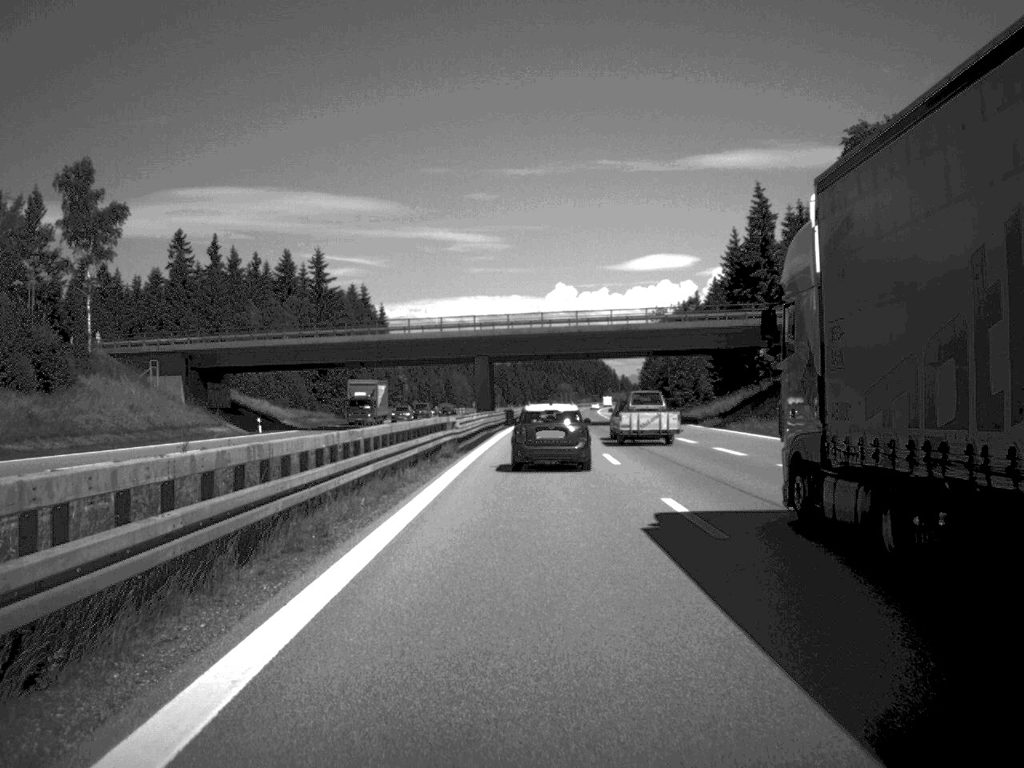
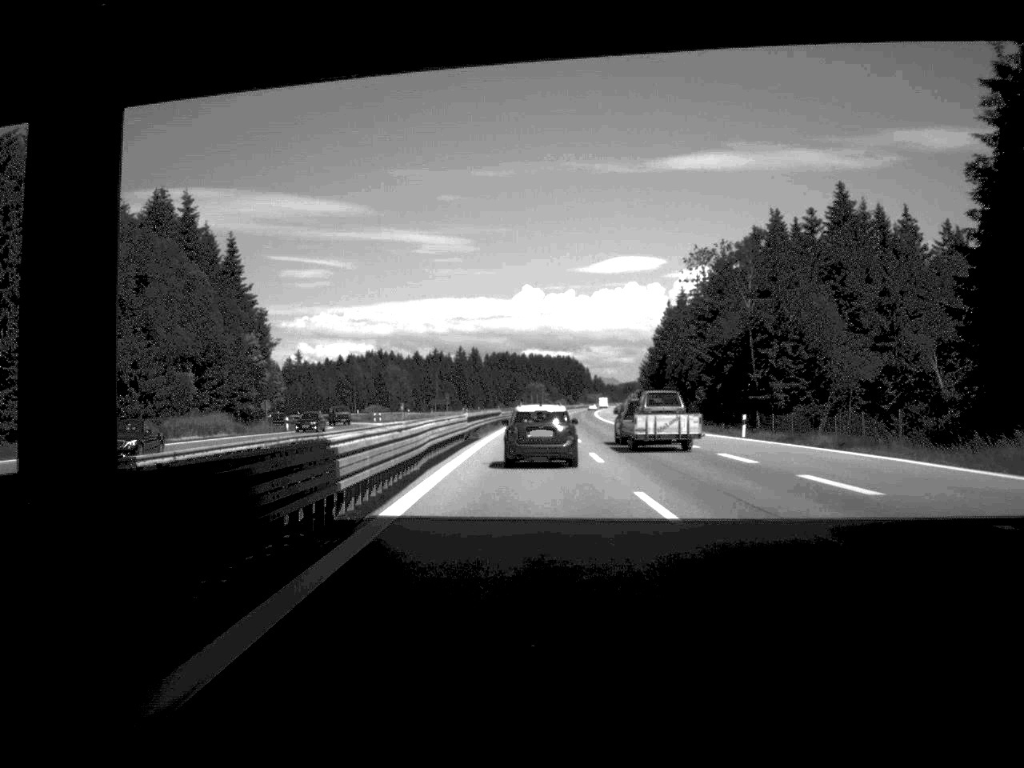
(+1.0, +86.8) m; +1°
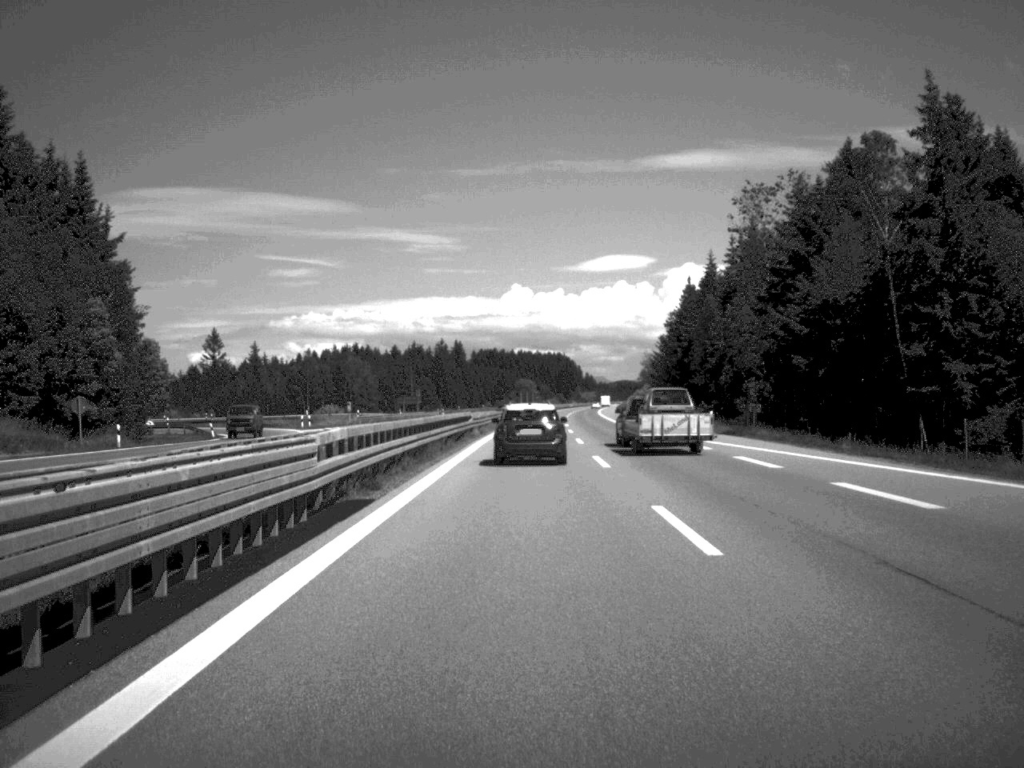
(+0.1, +38.9) m; 0°
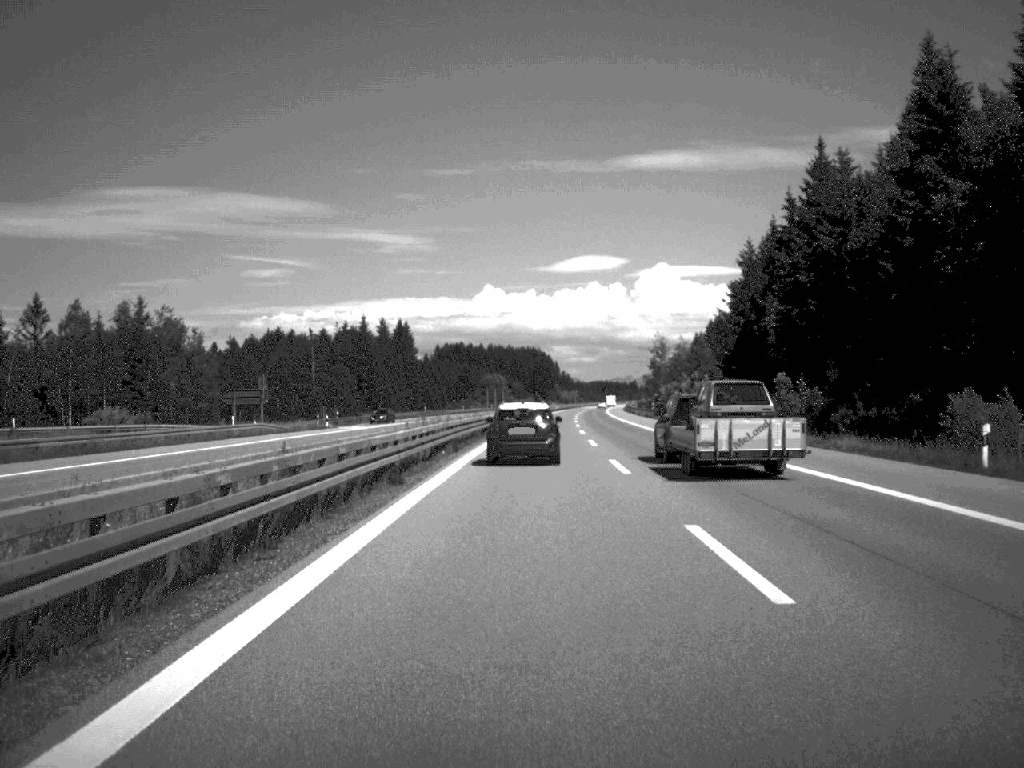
(+0.8, +91.8) m; +1°
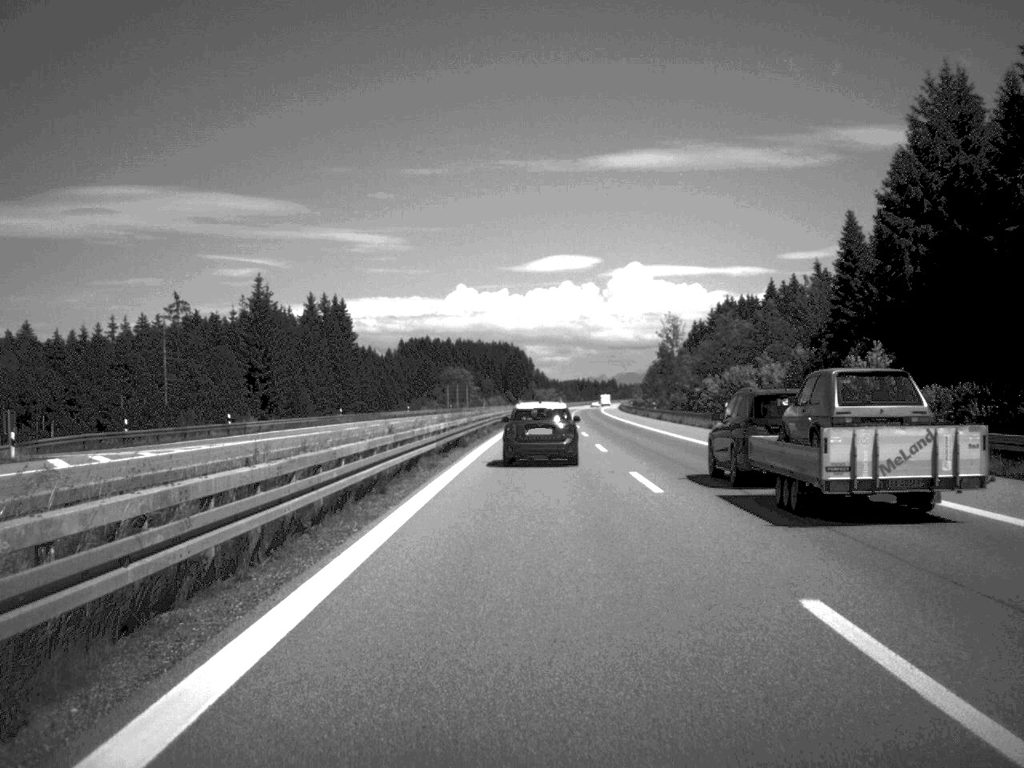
(+0.5, +59.0) m; +1°
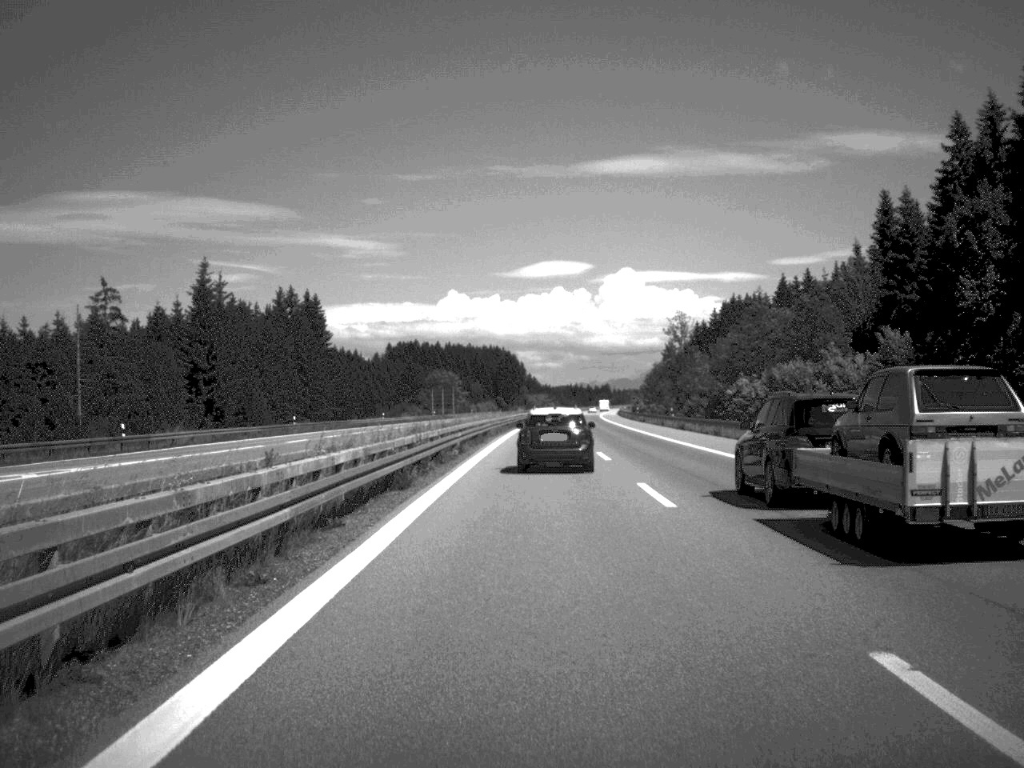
(+0.1, +19.8) m; 0°
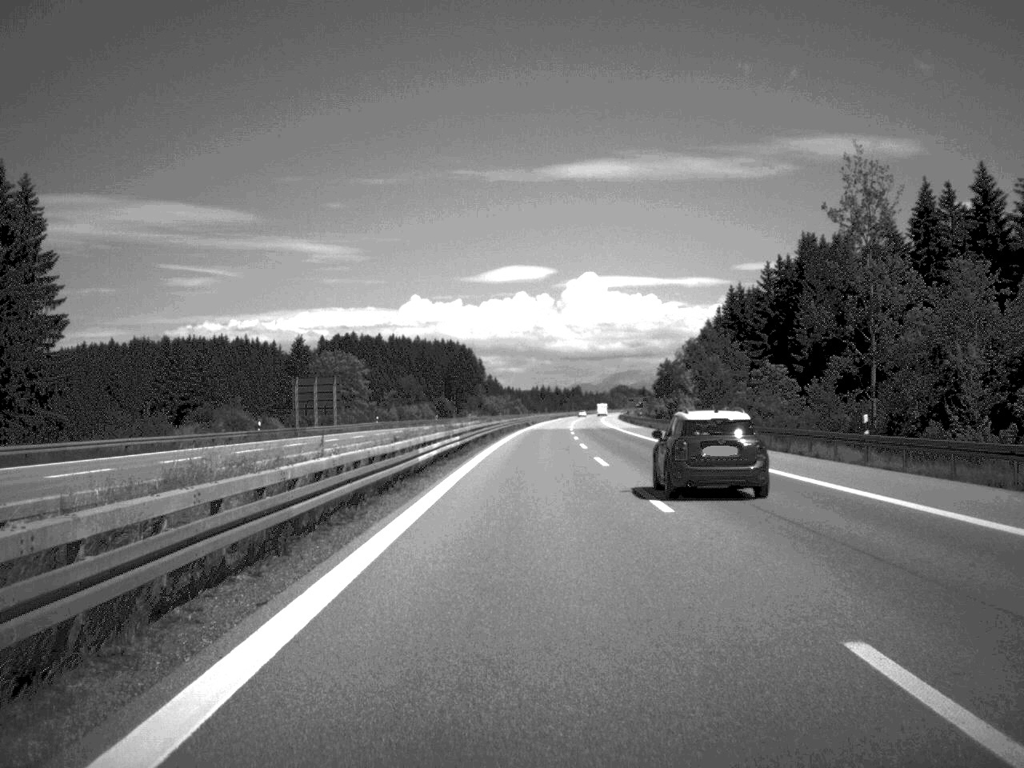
(+1.5, +106.0) m; +1°
